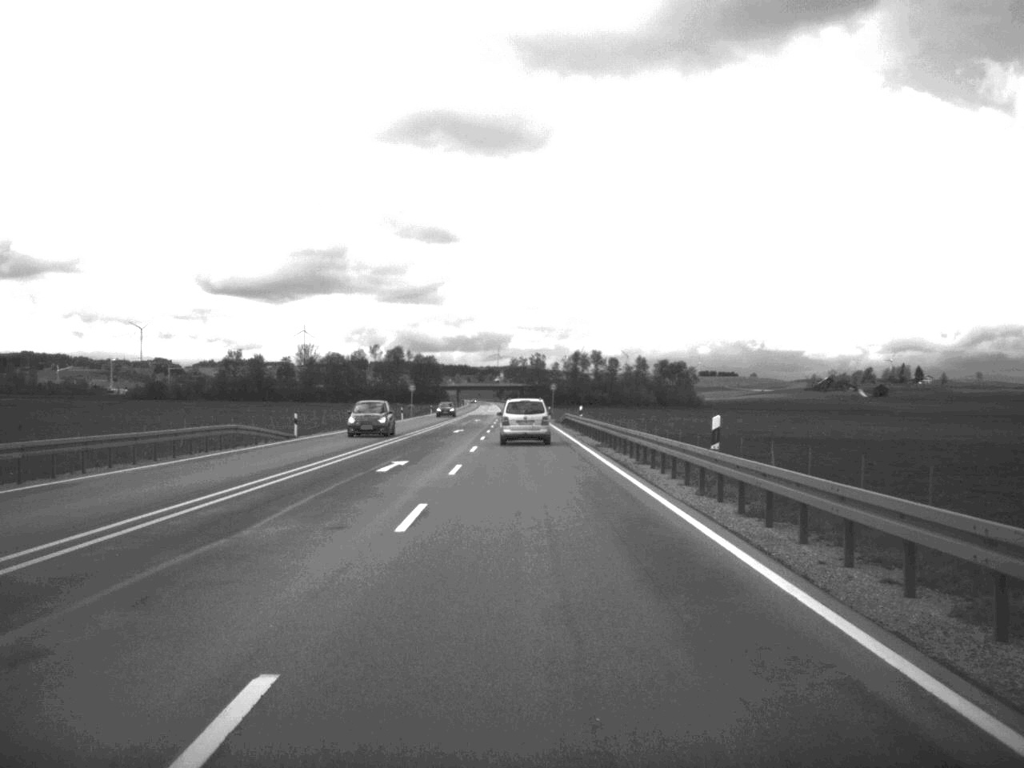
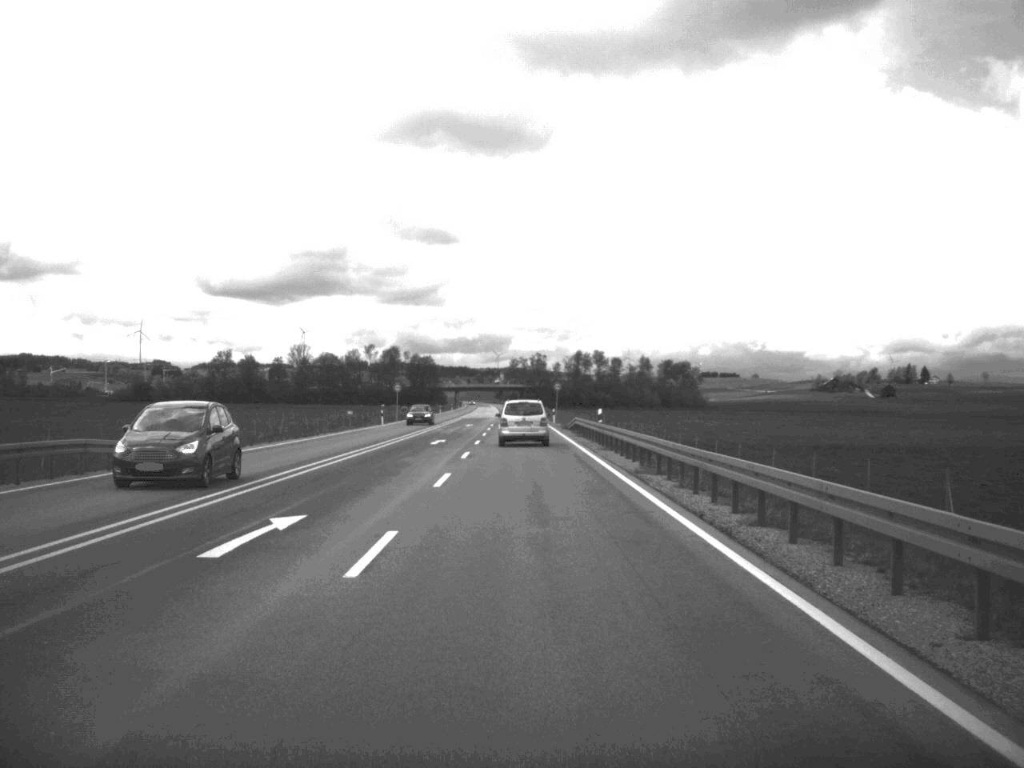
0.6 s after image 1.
(0.0, +15.7) m; 0°
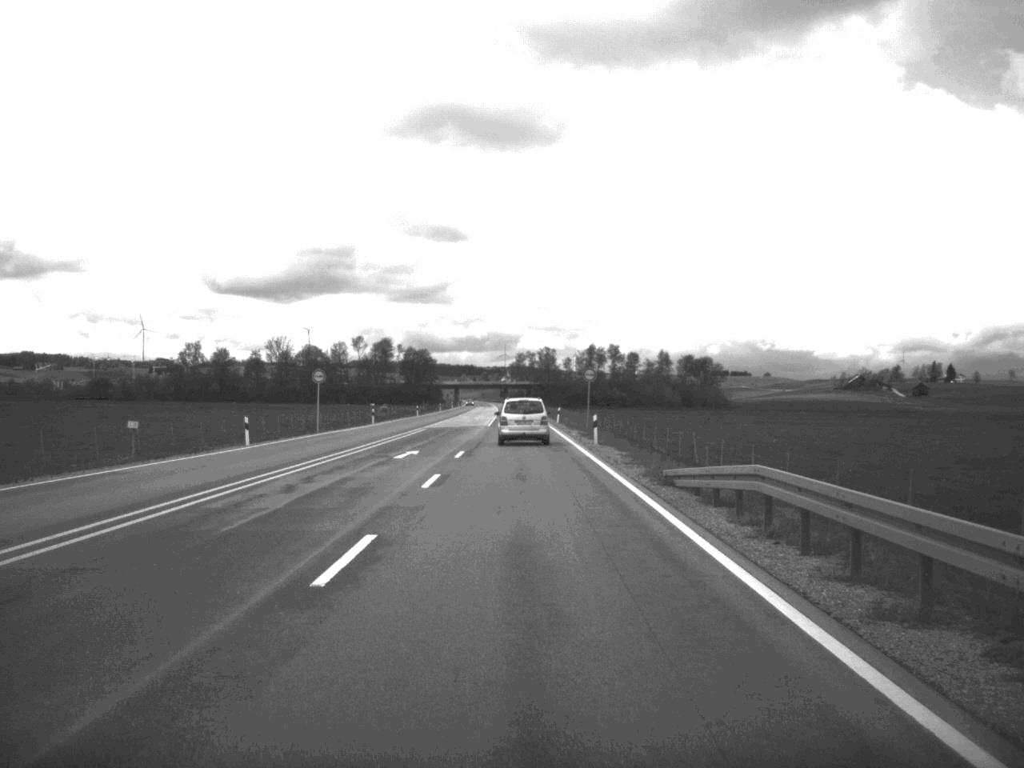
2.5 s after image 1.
(-0.2, +48.6) m; 0°
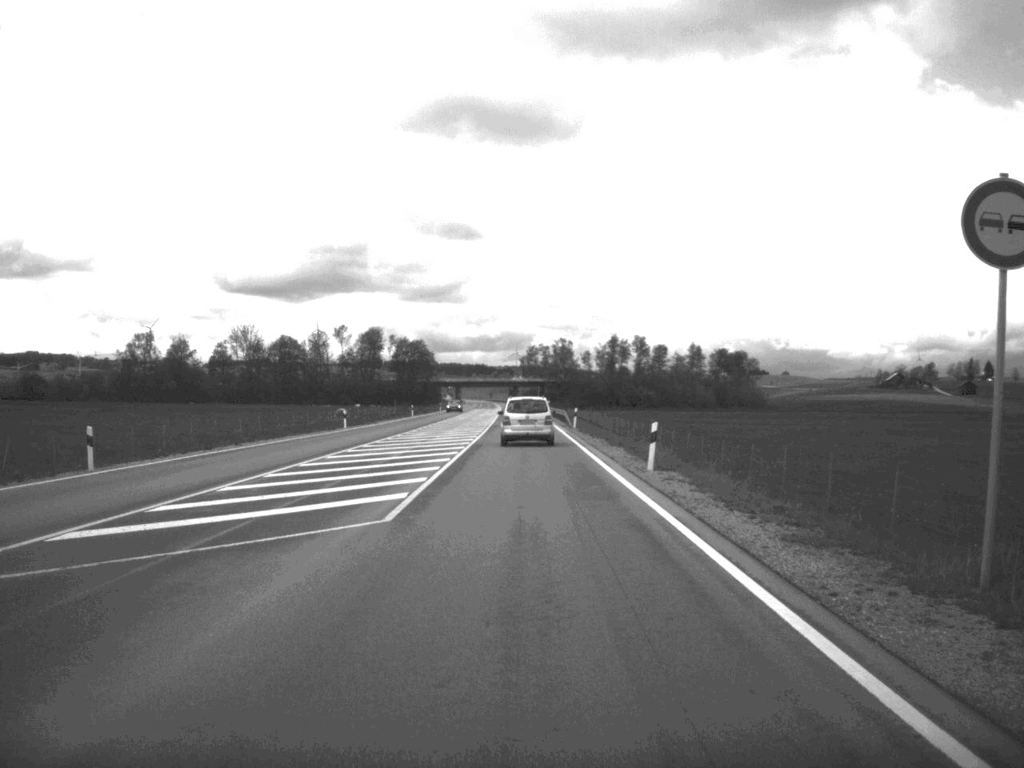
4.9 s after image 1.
(-0.3, +60.2) m; -1°
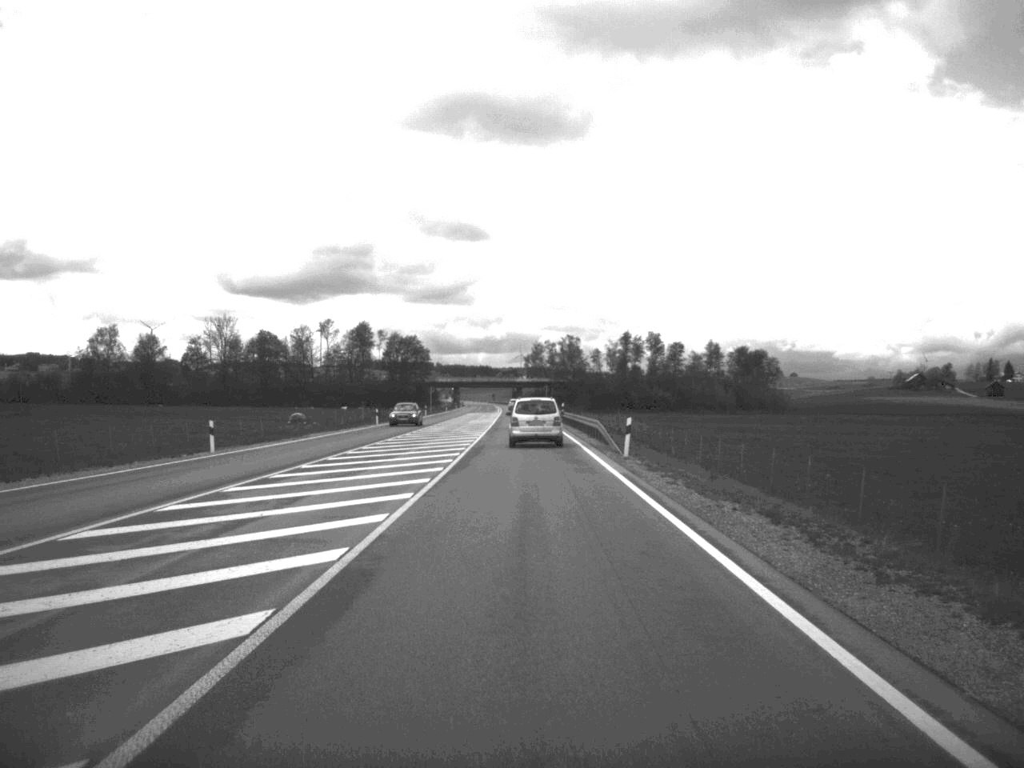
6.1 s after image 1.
(-0.1, +32.1) m; 0°
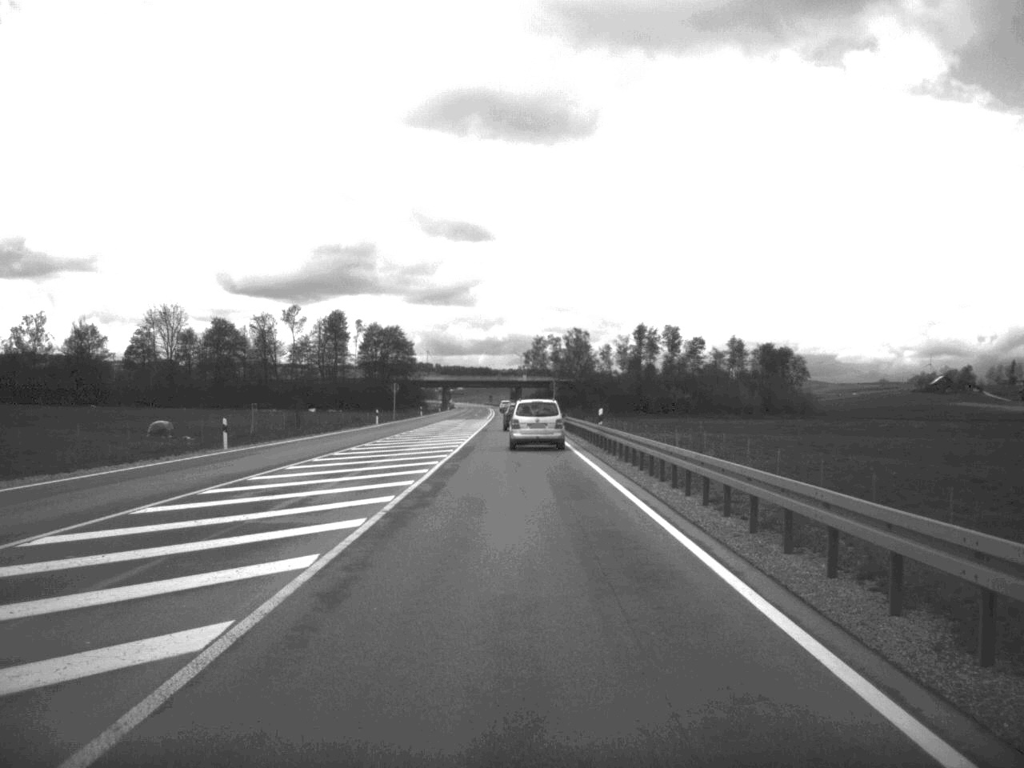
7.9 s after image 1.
(0.0, +44.9) m; 0°
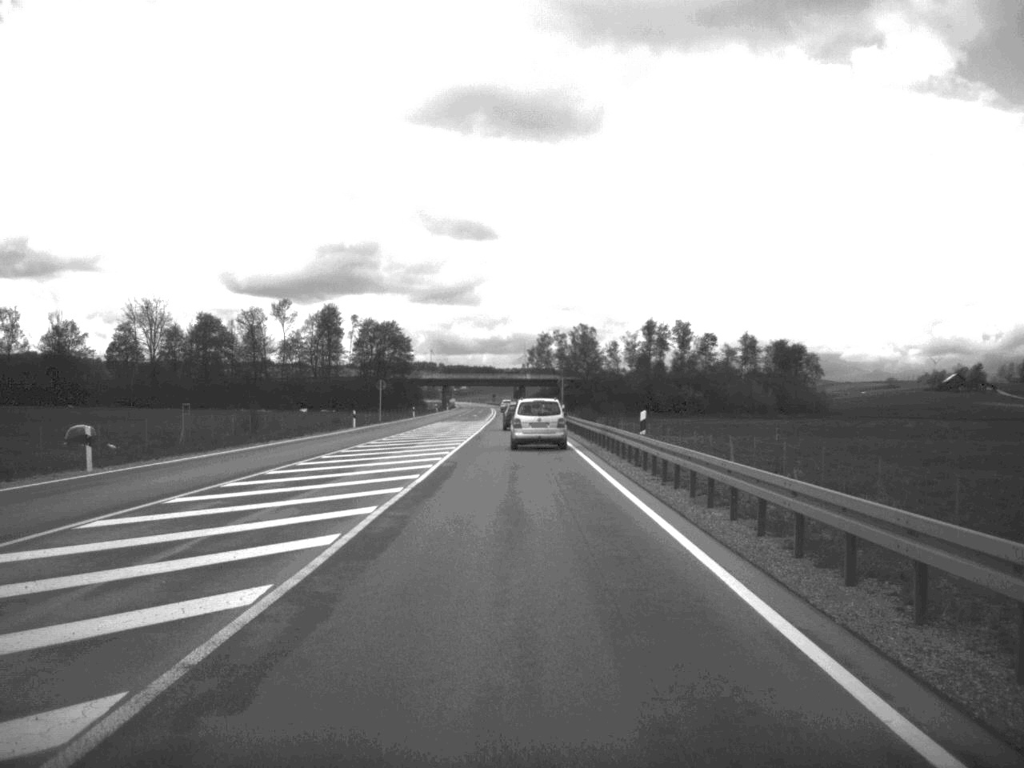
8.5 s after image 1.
(0.0, +14.4) m; 0°
